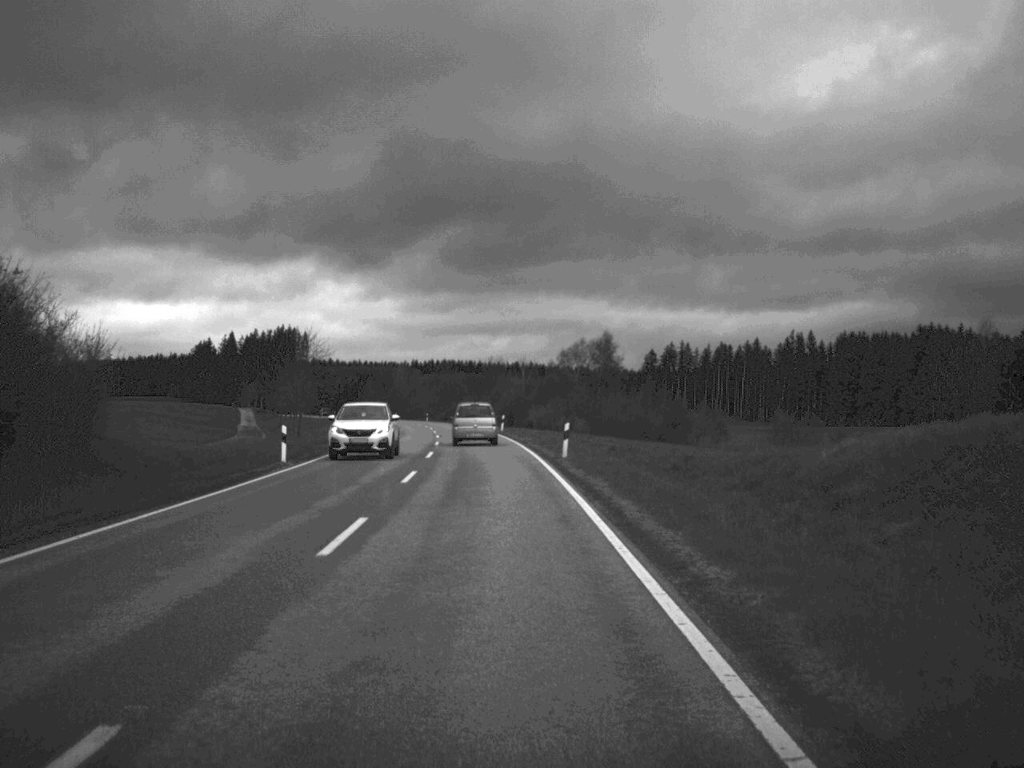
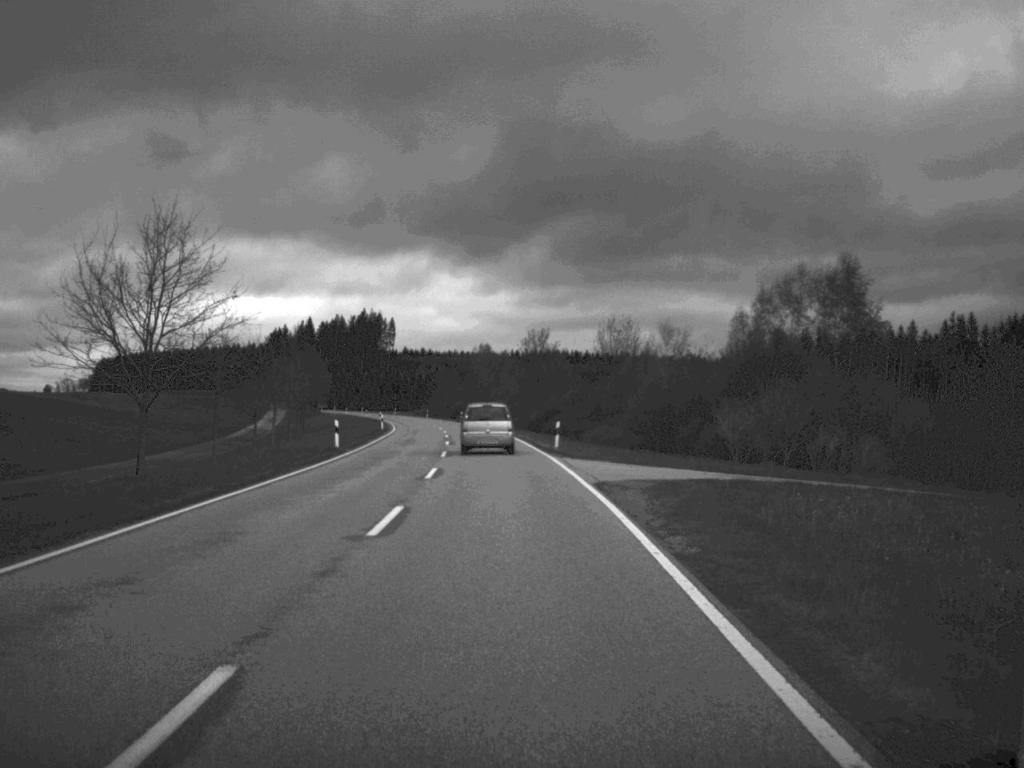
(-3.0, +68.5) m; -5°
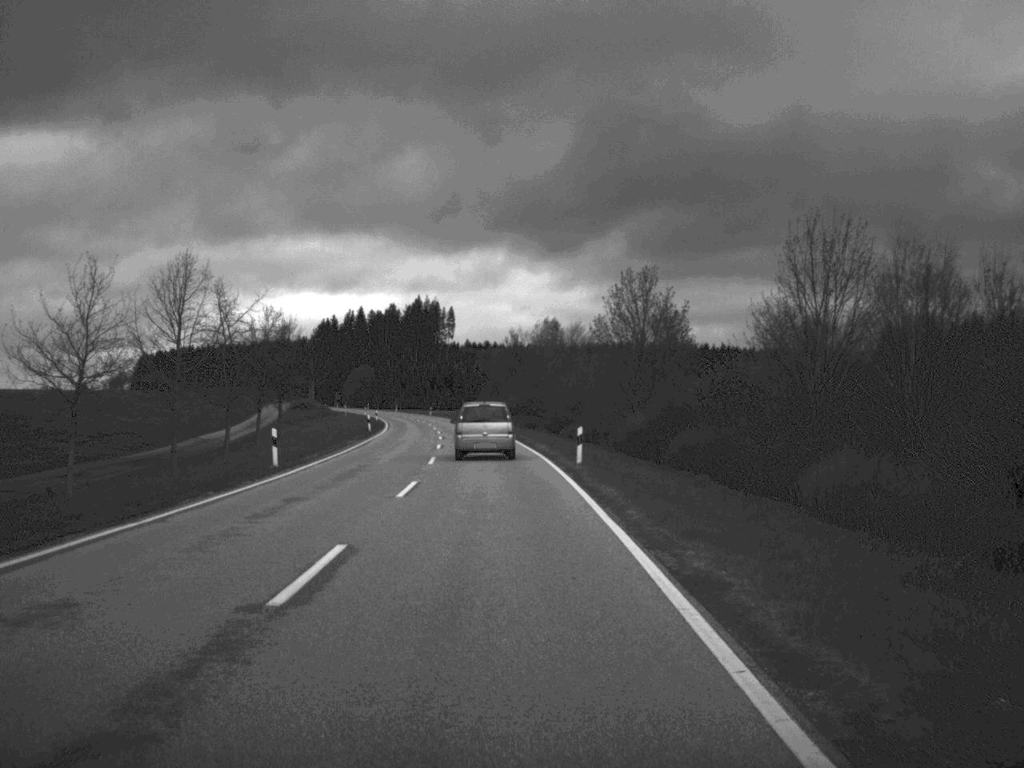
(-1.3, +51.8) m; -3°
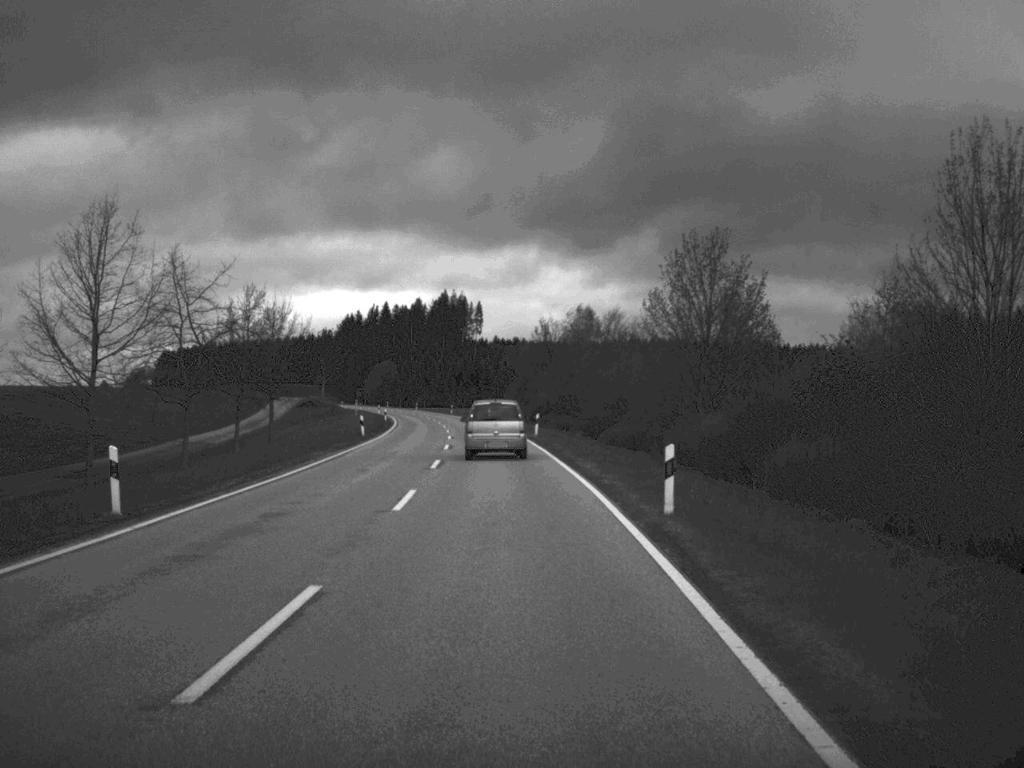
(-0.2, +14.9) m; -1°
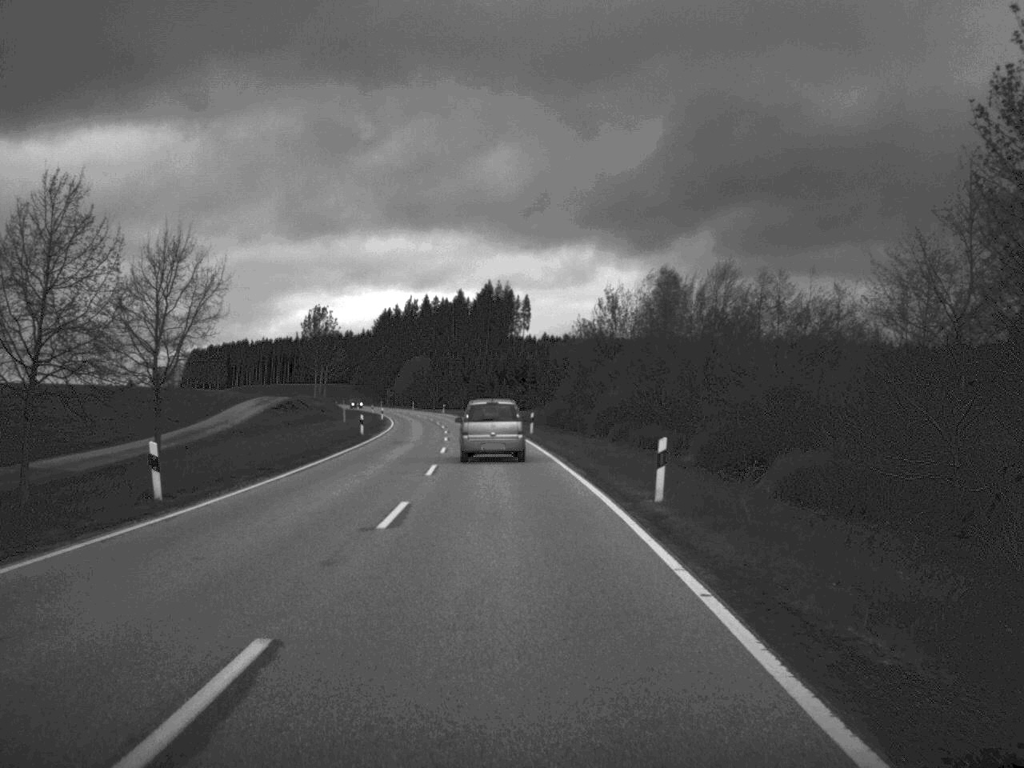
(-0.8, +37.8) m; -2°
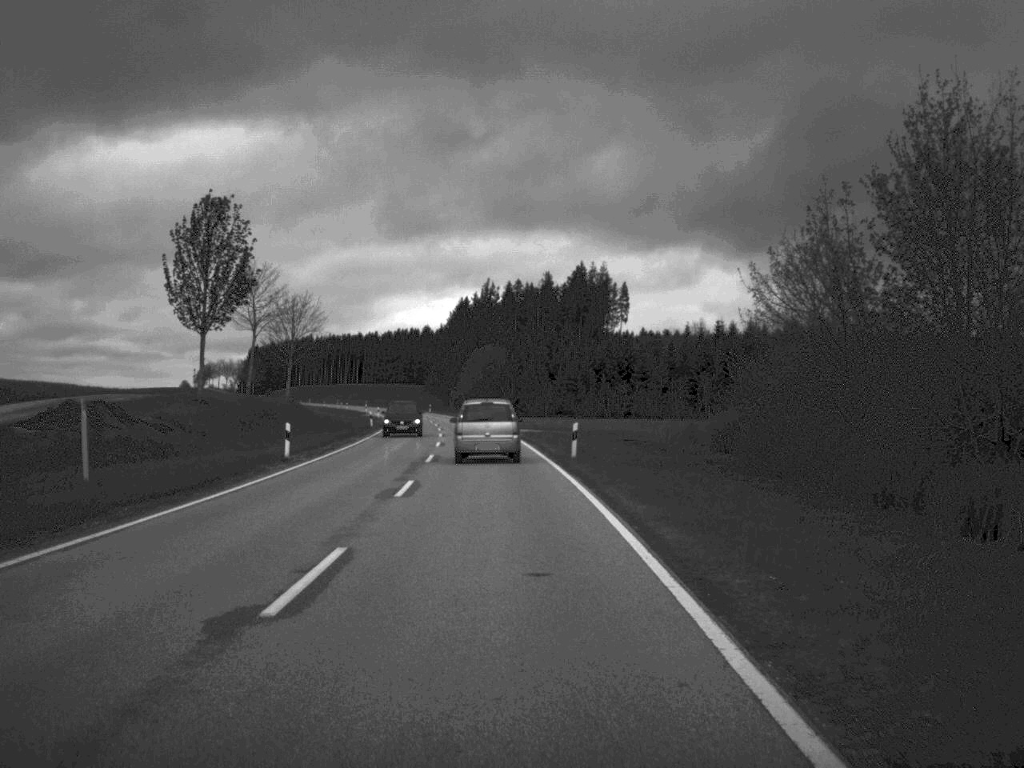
(-2.2, +64.2) m; -4°
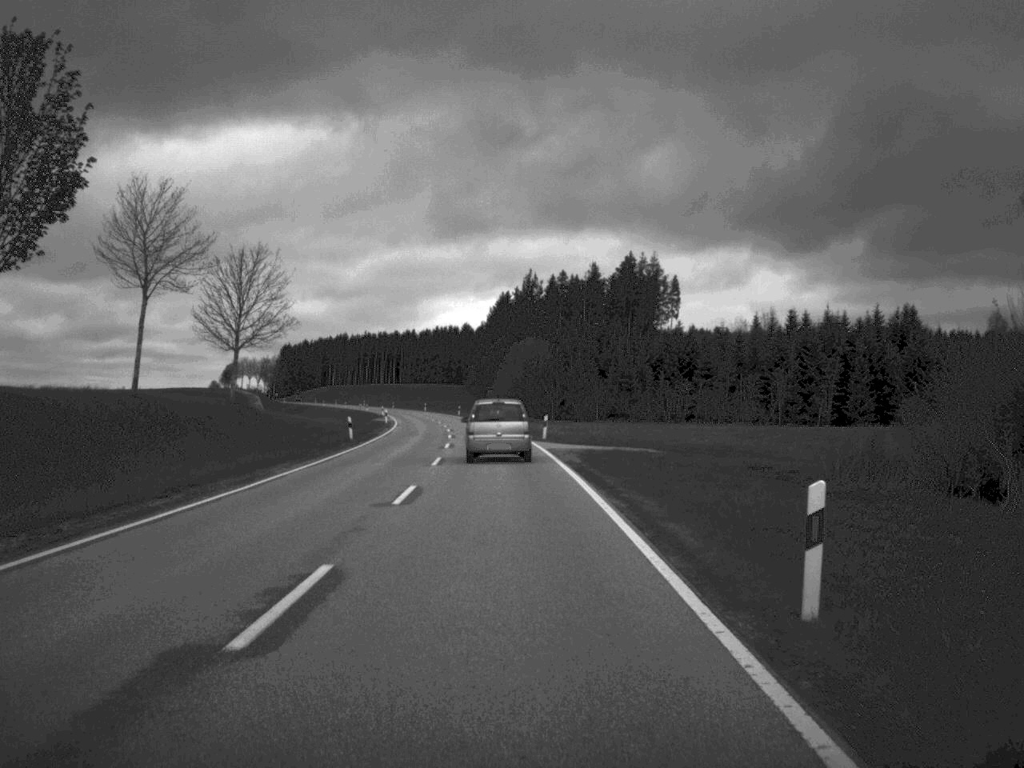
(-0.4, +25.0) m; -2°
